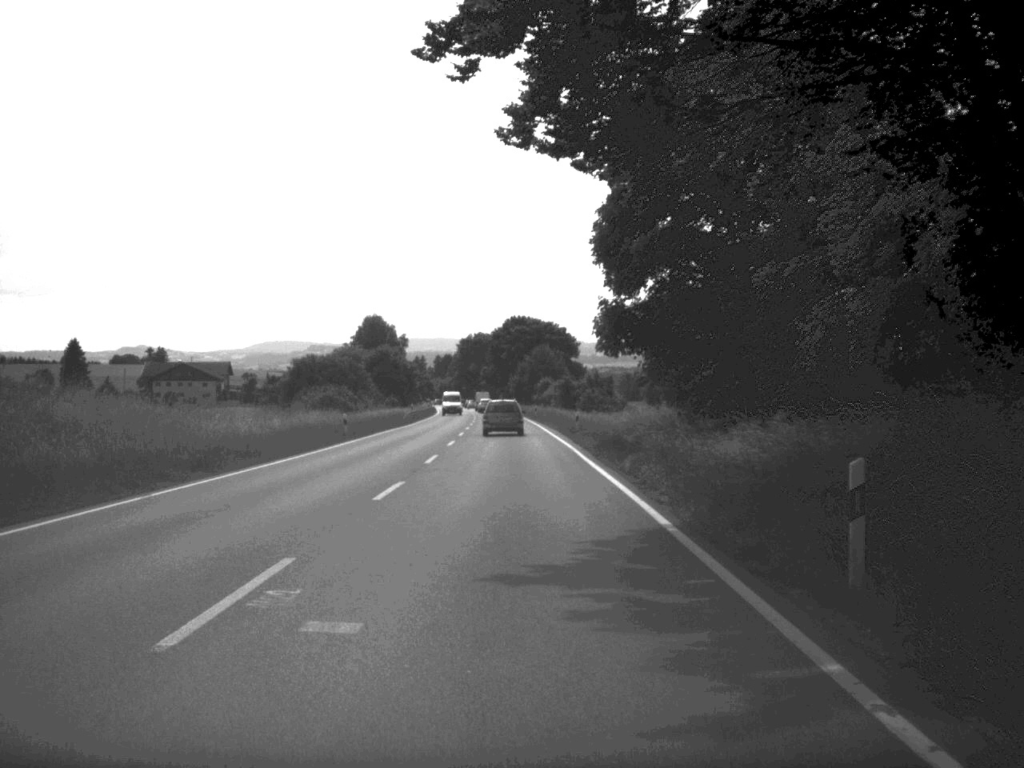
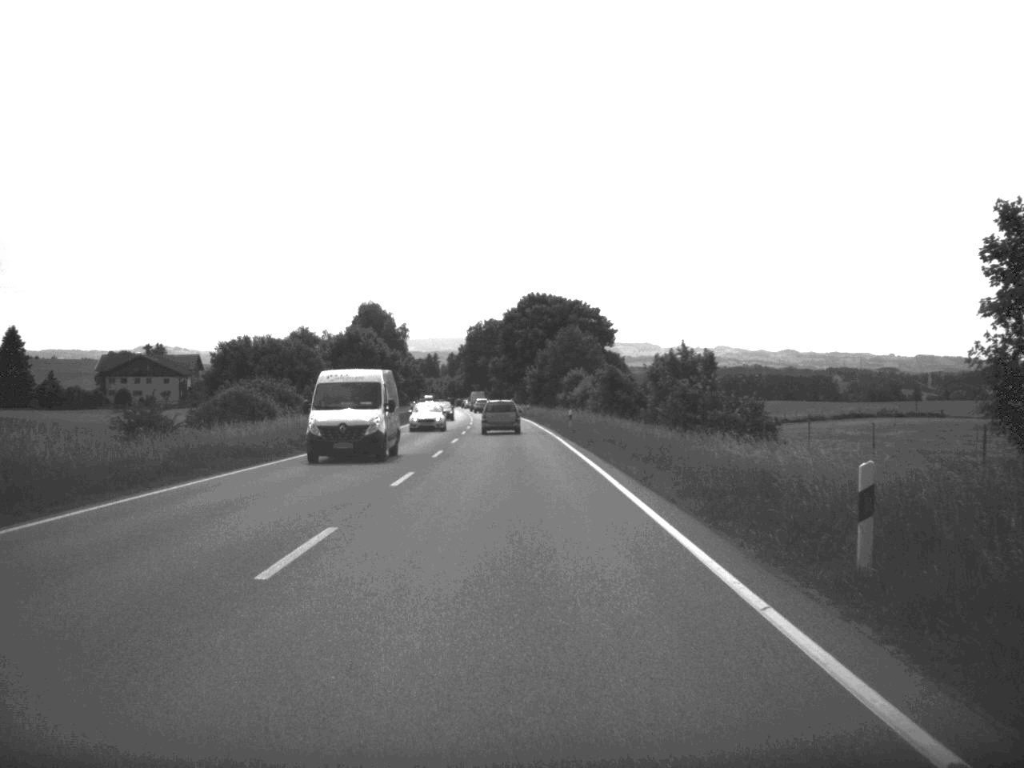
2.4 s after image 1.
(-0.4, +43.9) m; -1°
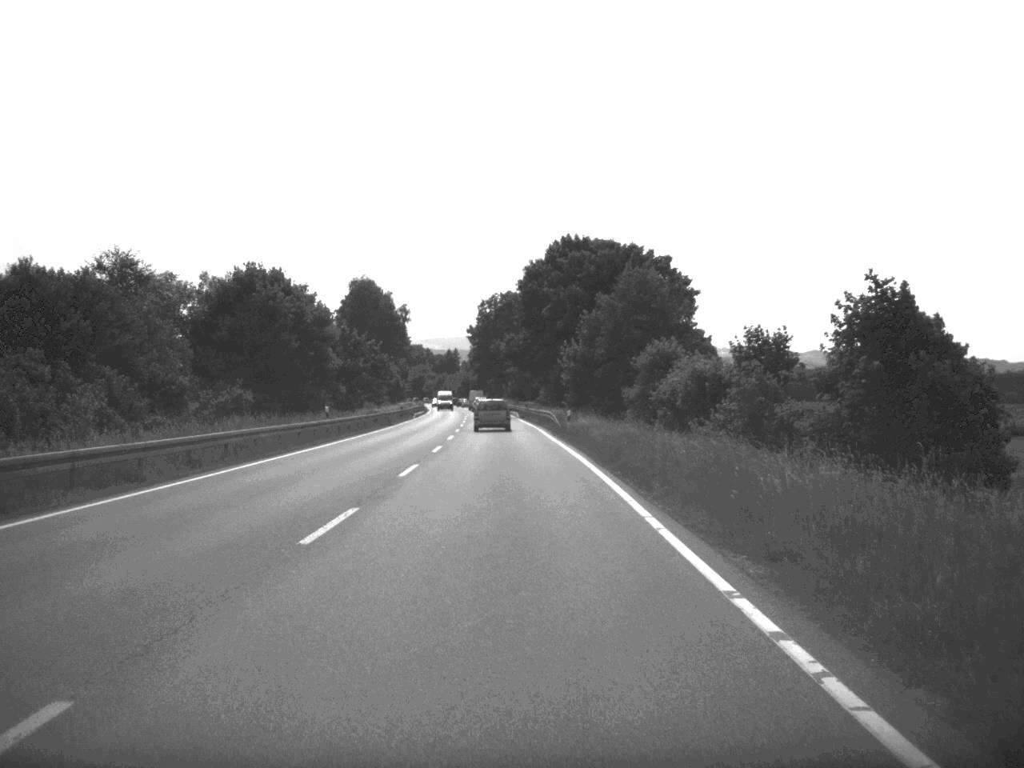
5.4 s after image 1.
(-0.5, +56.2) m; -1°
